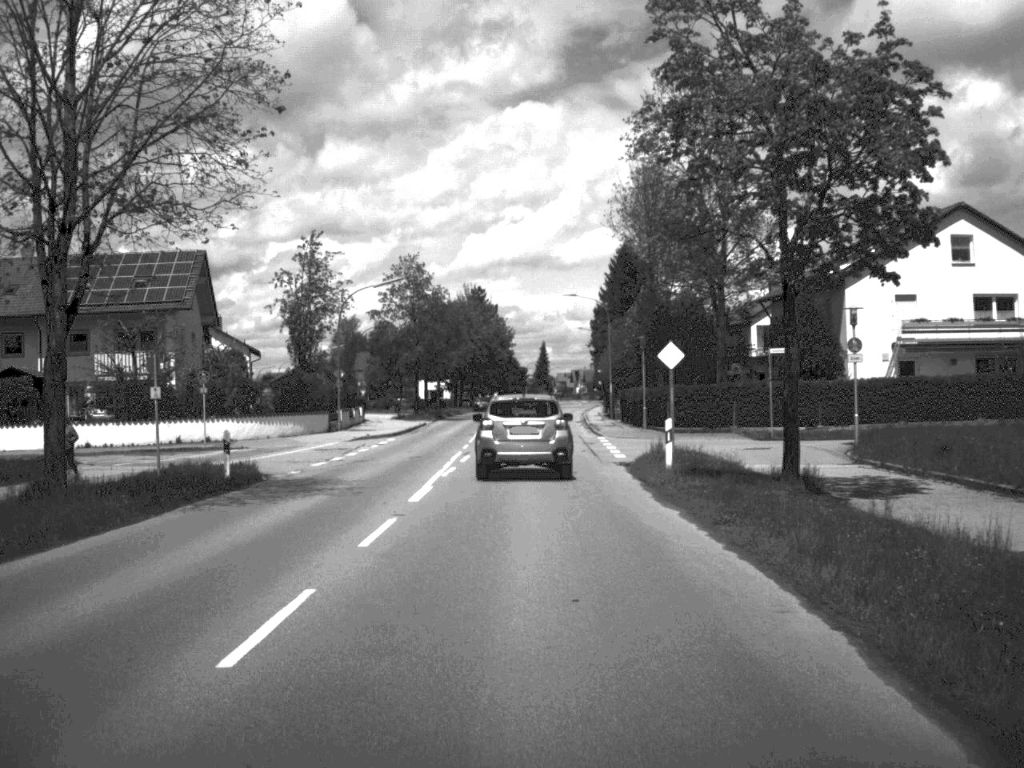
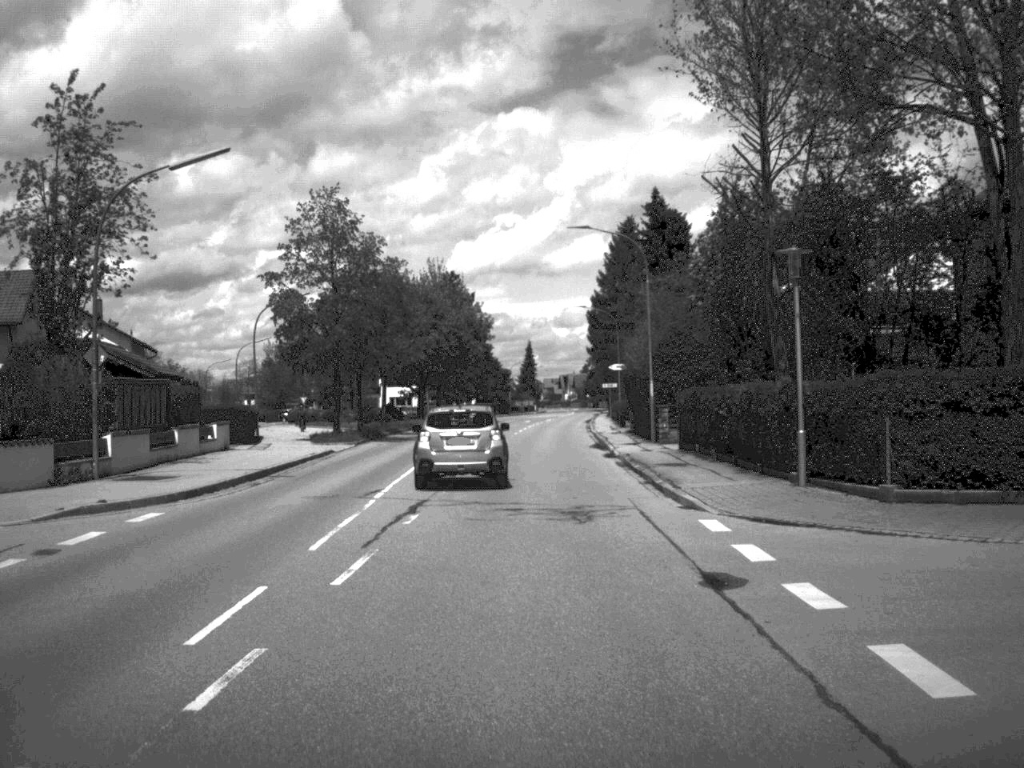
(+0.2, +31.2) m; +1°
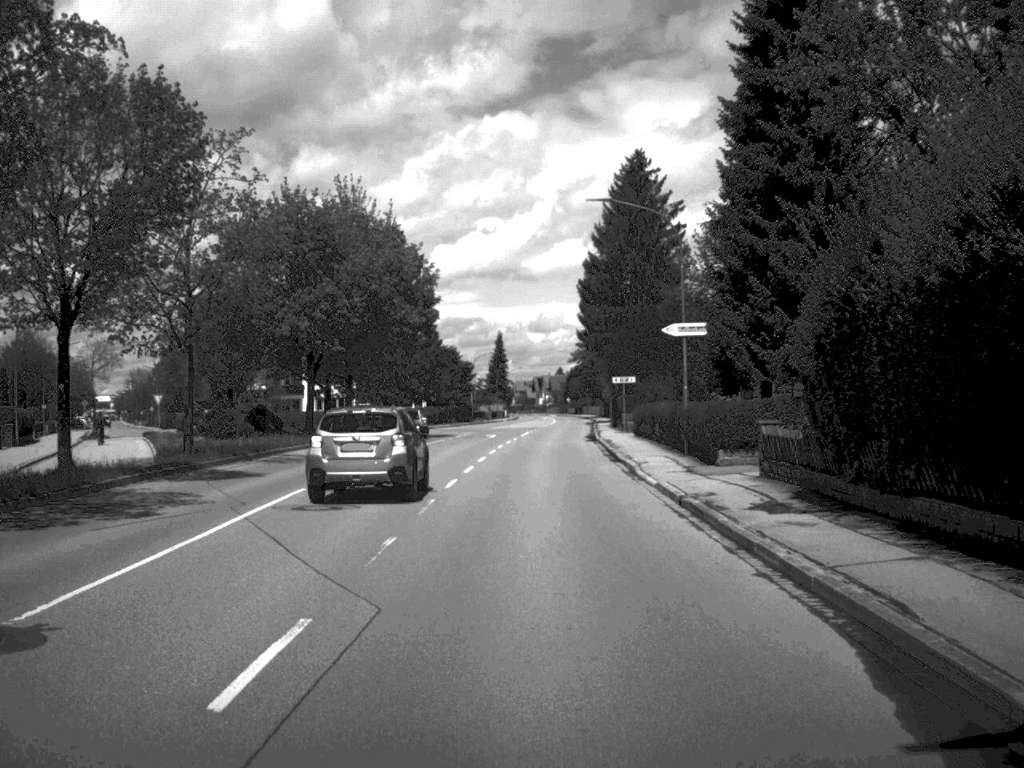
(+0.2, +40.4) m; +1°
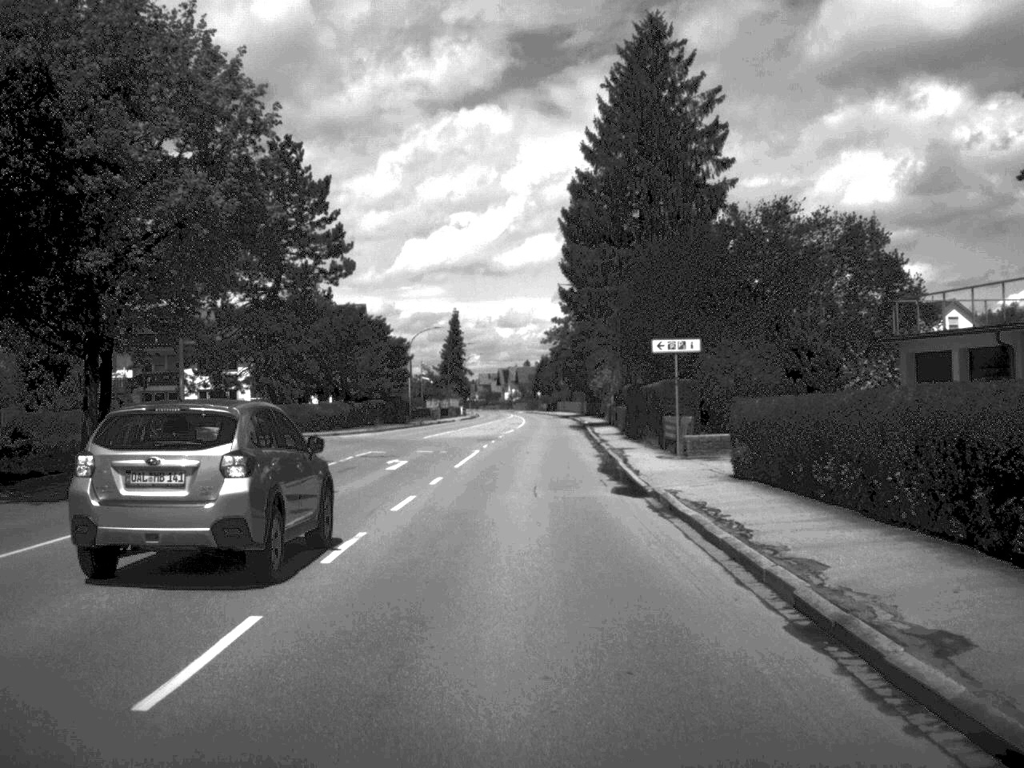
(+0.5, +35.7) m; +1°
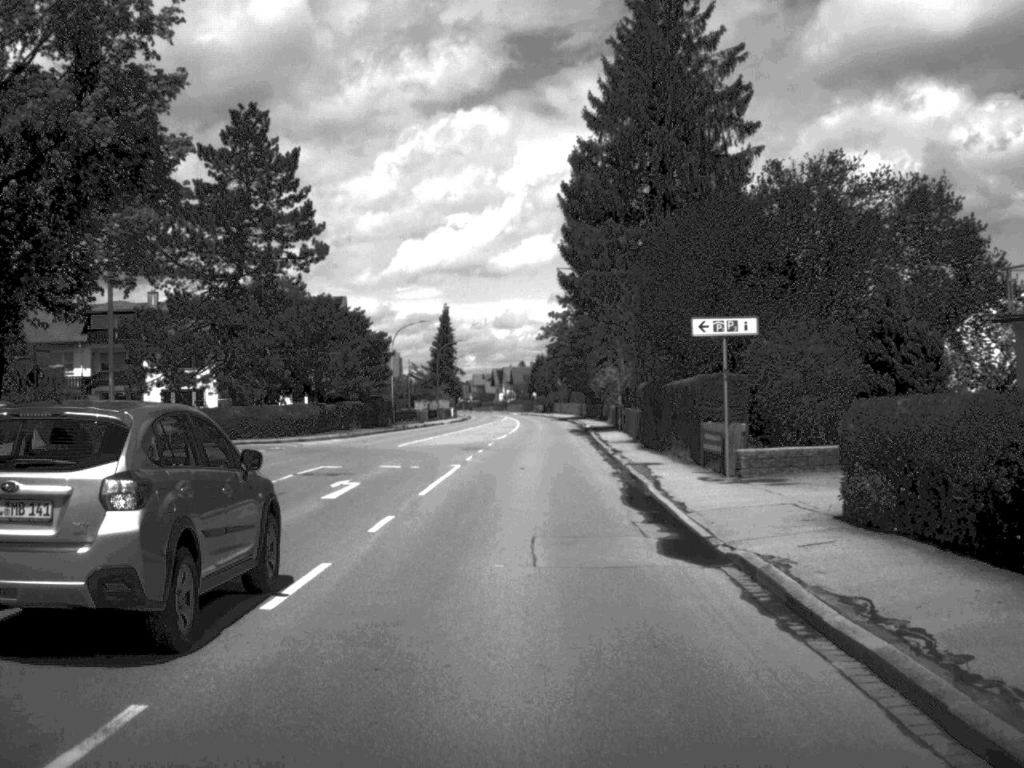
(0.0, +8.6) m; 0°
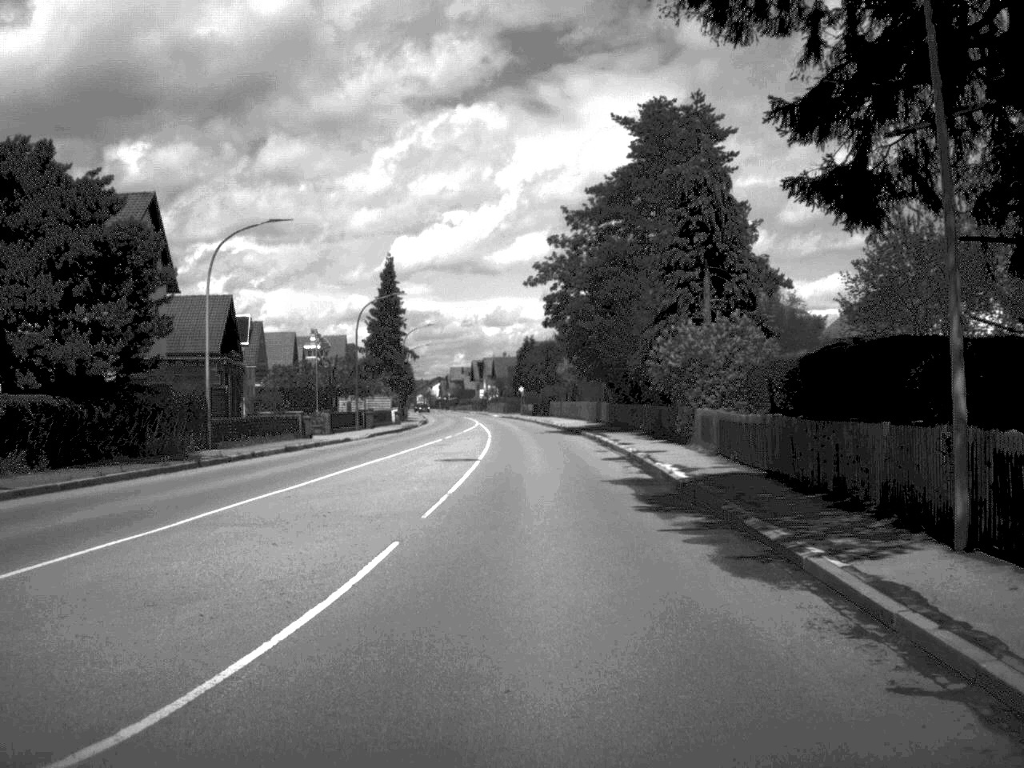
(+0.2, +46.6) m; 0°
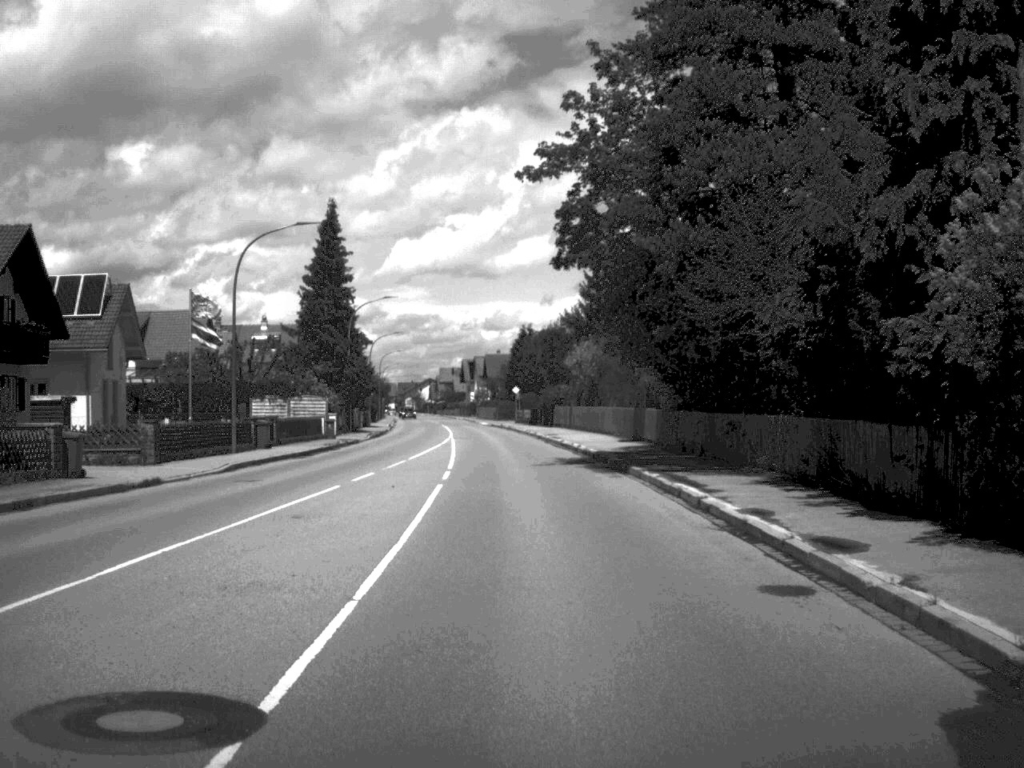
(0.0, +27.4) m; 0°
